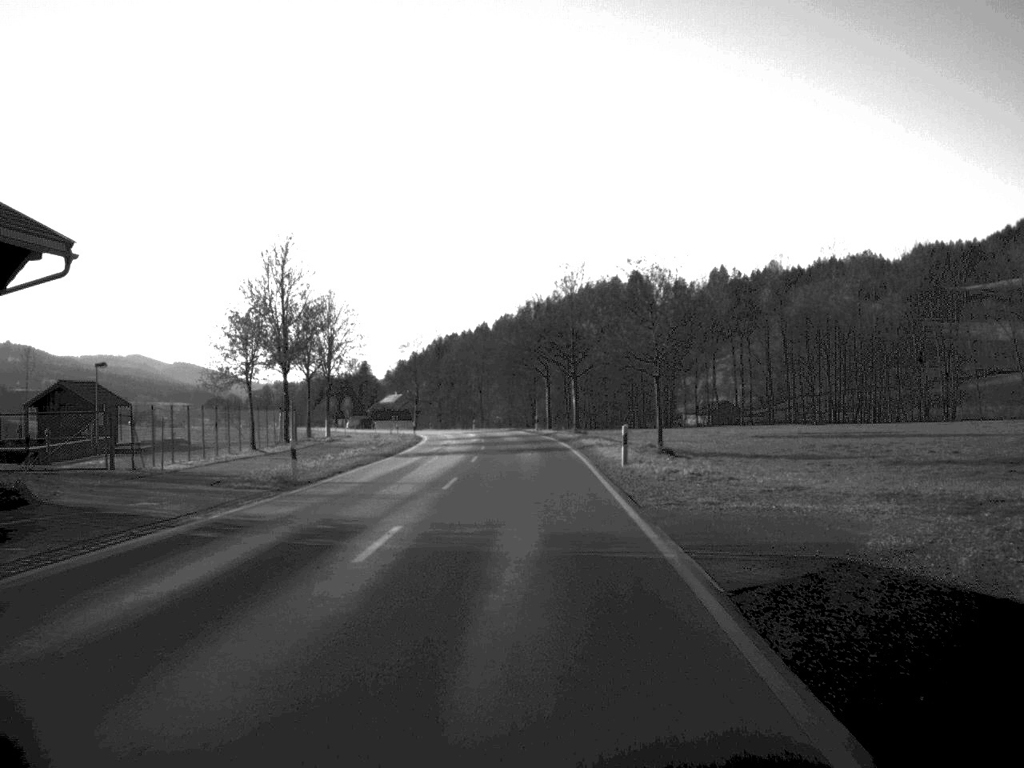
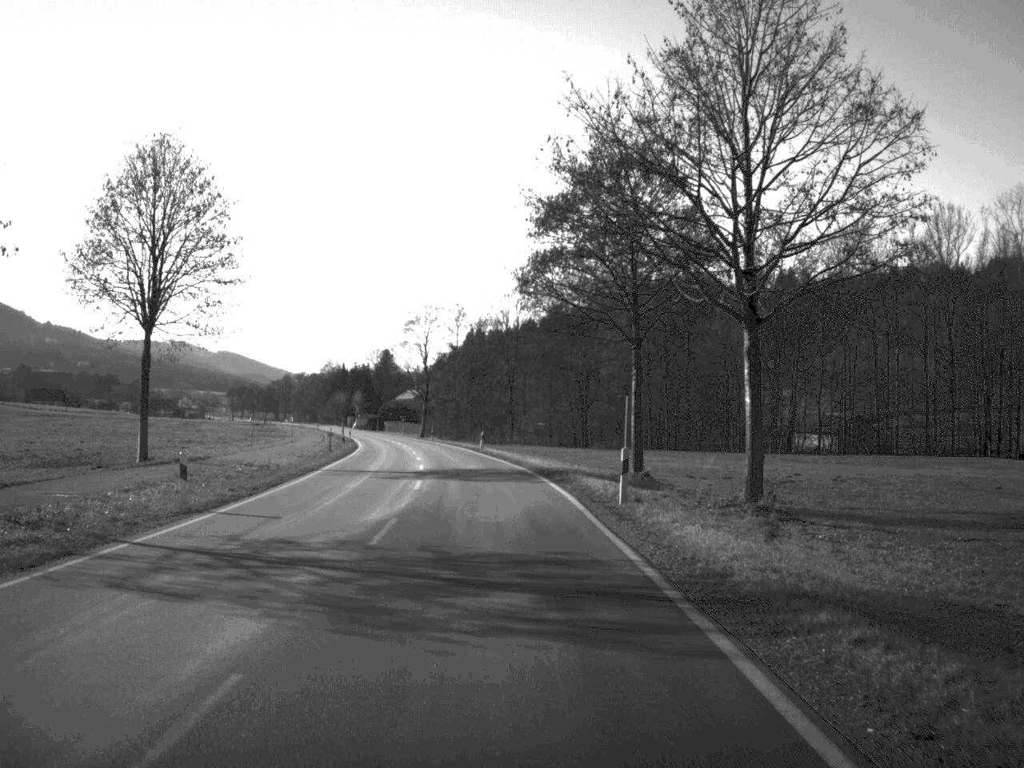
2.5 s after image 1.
(-0.4, +57.2) m; -2°
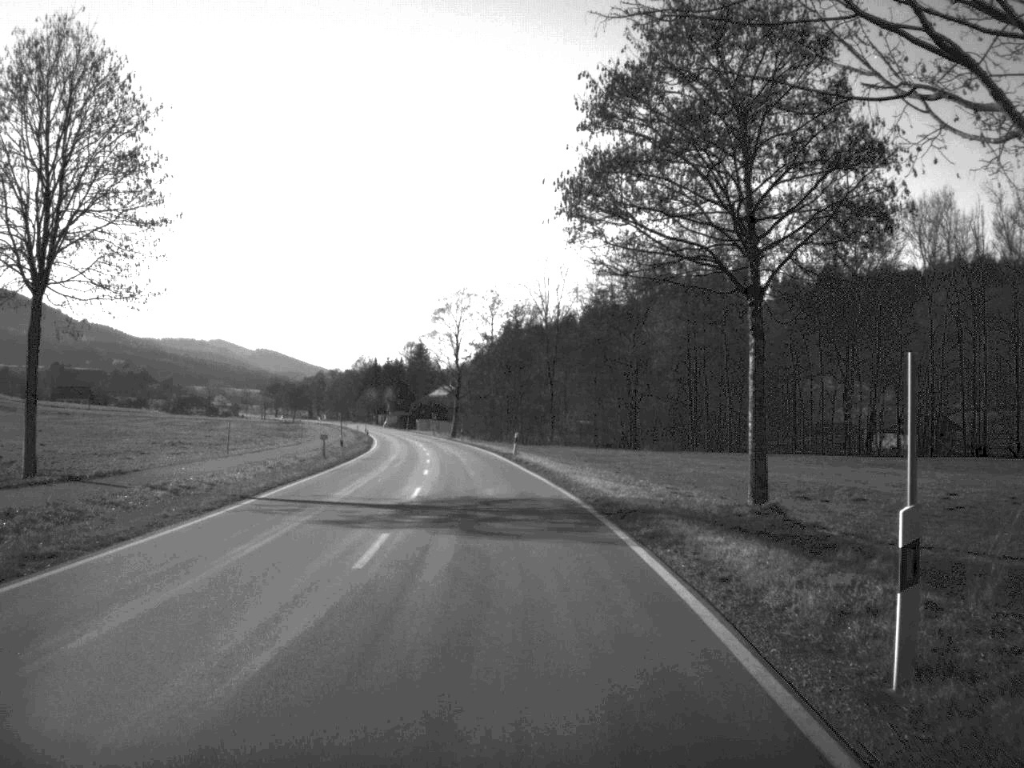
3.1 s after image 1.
(-0.2, +14.8) m; -2°
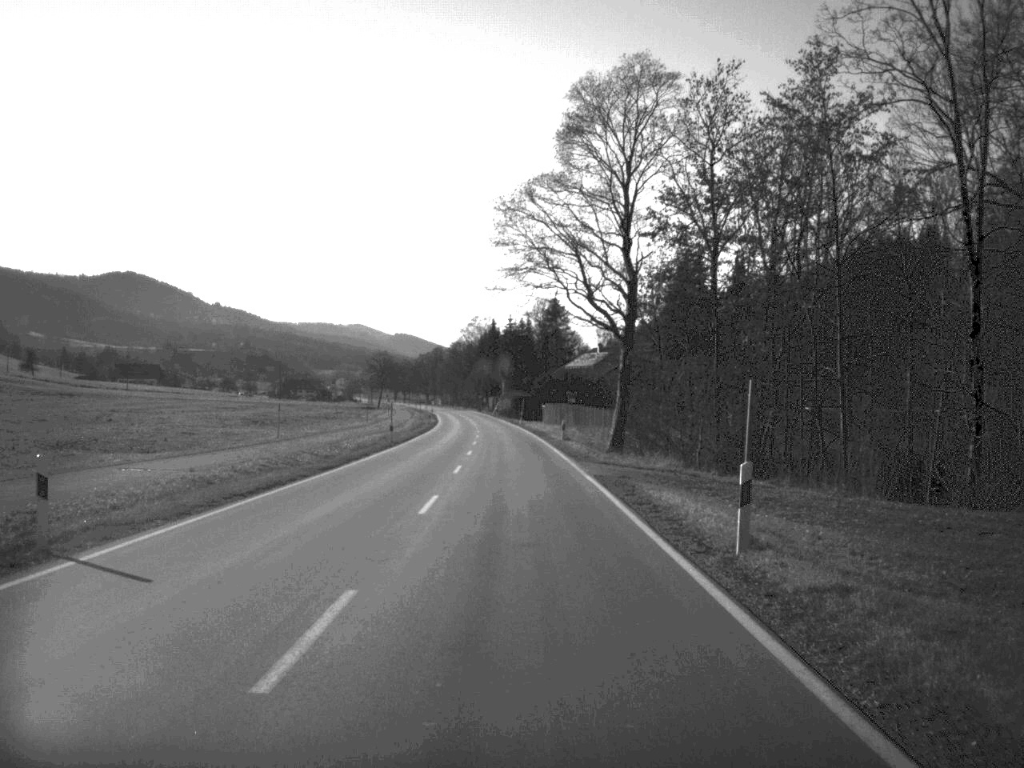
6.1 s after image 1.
(-5.9, +90.1) m; -6°
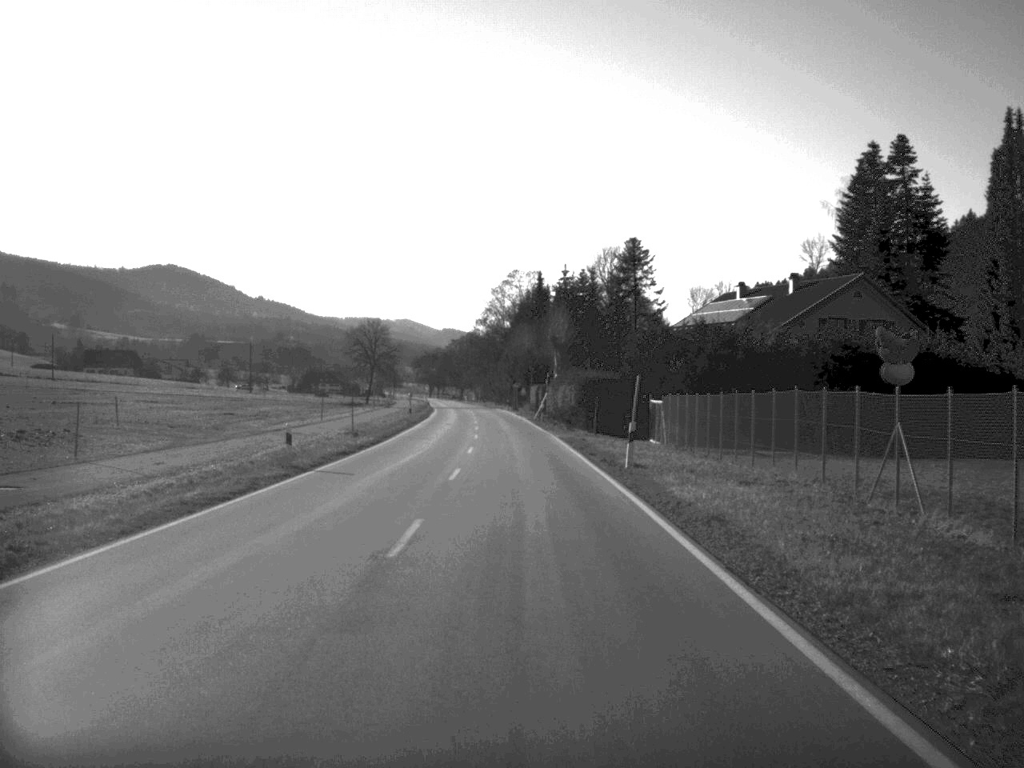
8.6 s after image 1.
(-1.5, +77.7) m; -2°
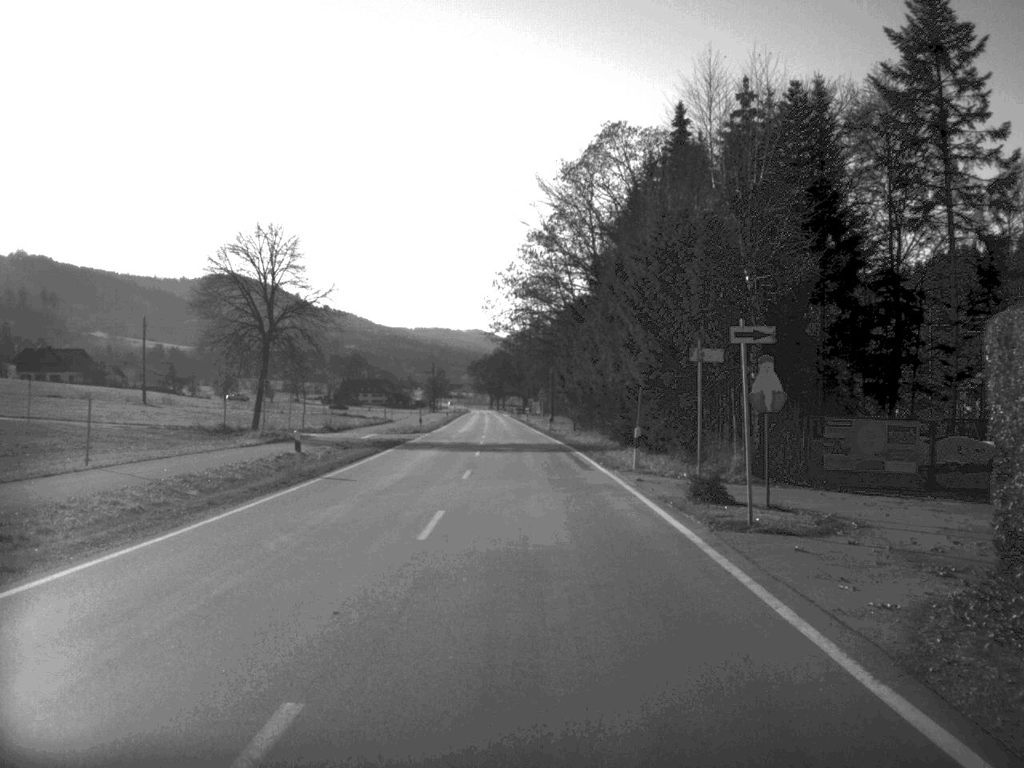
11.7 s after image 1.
(-2.6, +93.6) m; -3°
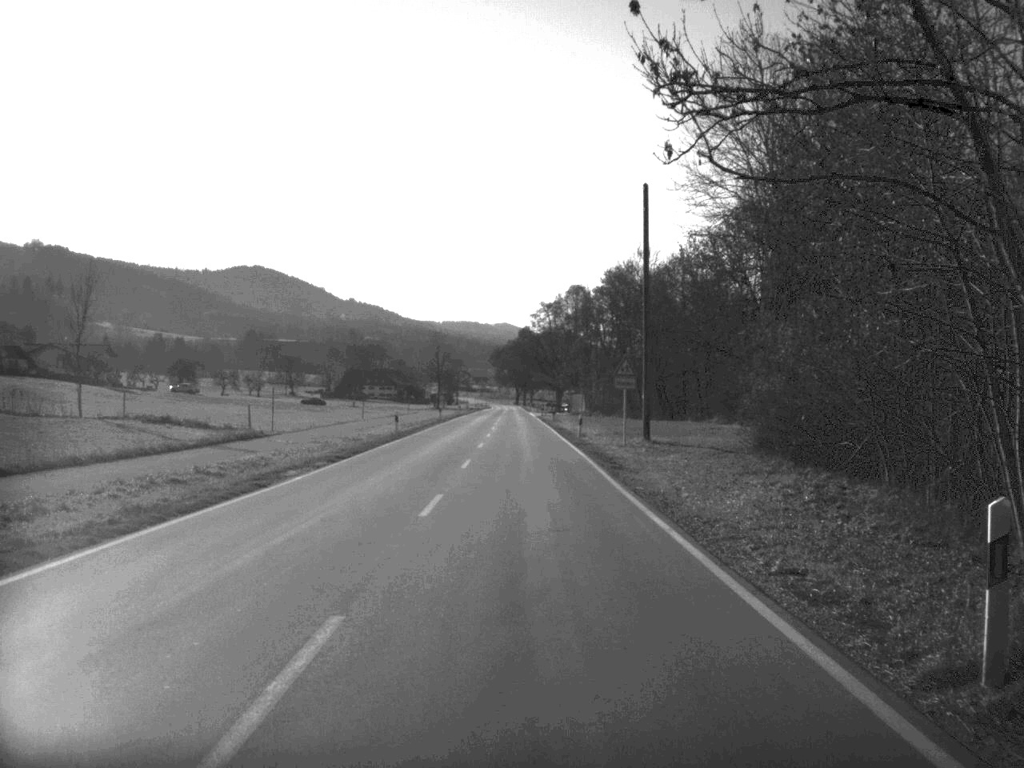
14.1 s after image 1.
(-0.9, +69.0) m; -1°
